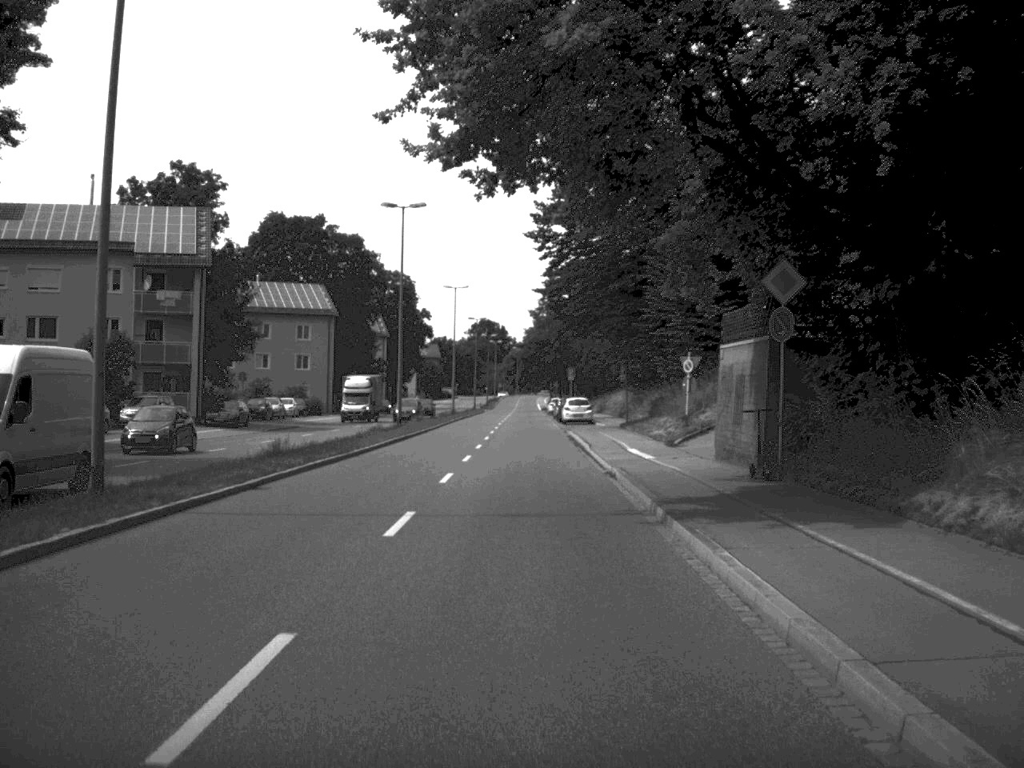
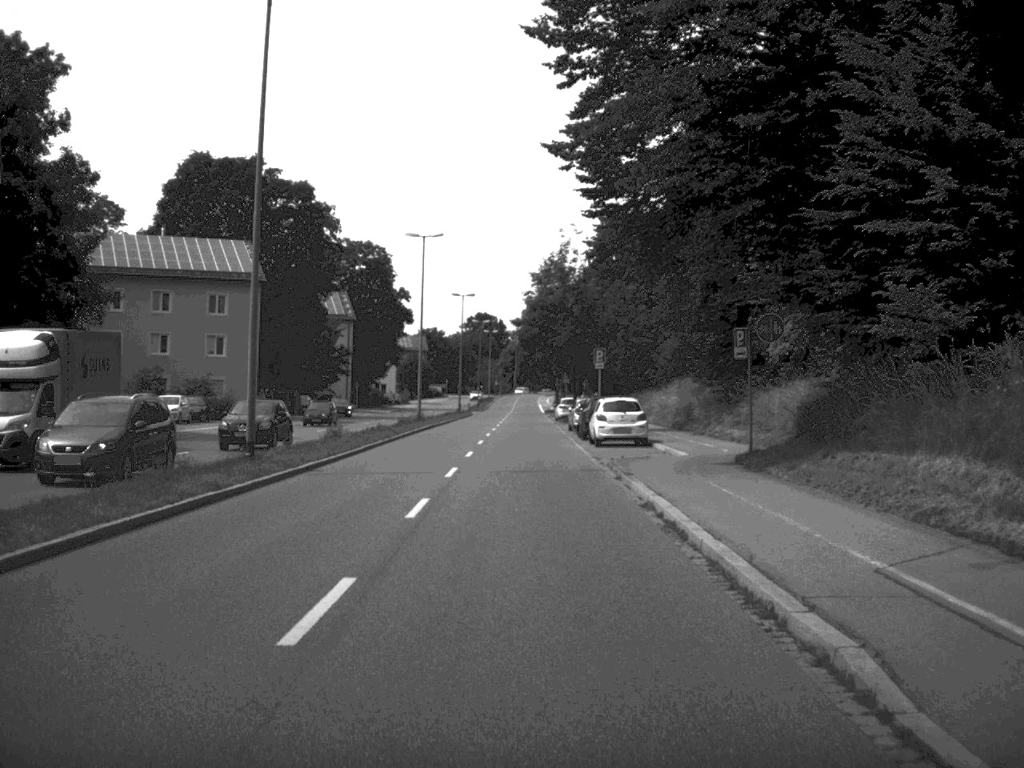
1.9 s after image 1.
(0.0, +31.5) m; 0°
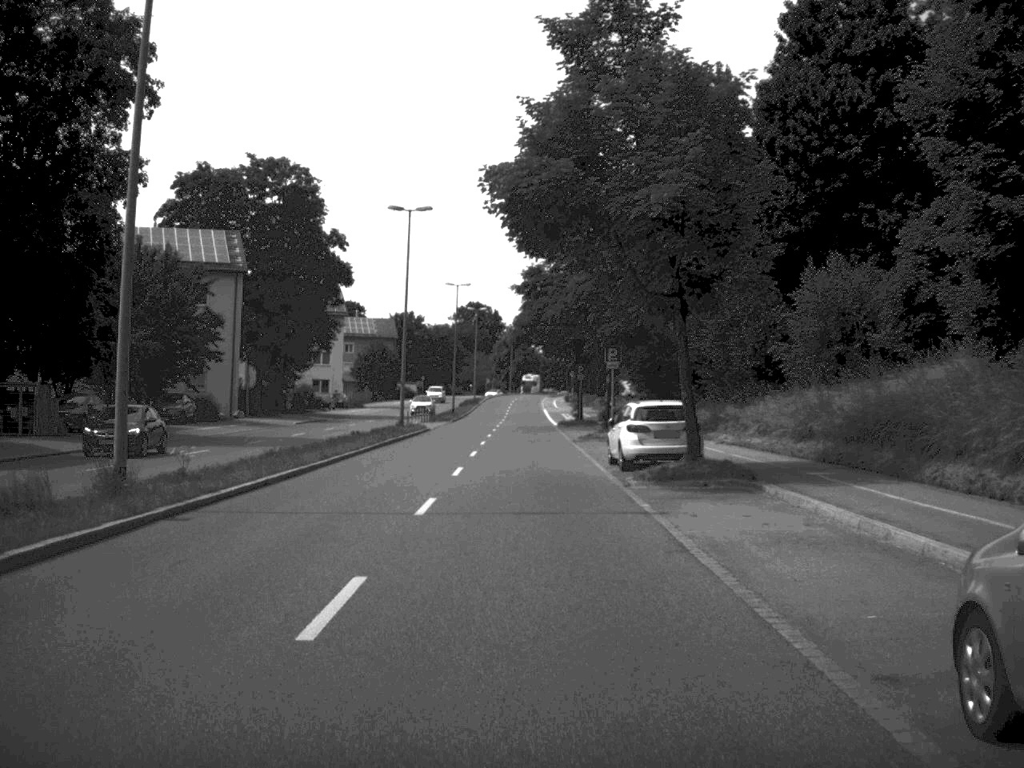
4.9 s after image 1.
(-0.1, +51.2) m; 0°
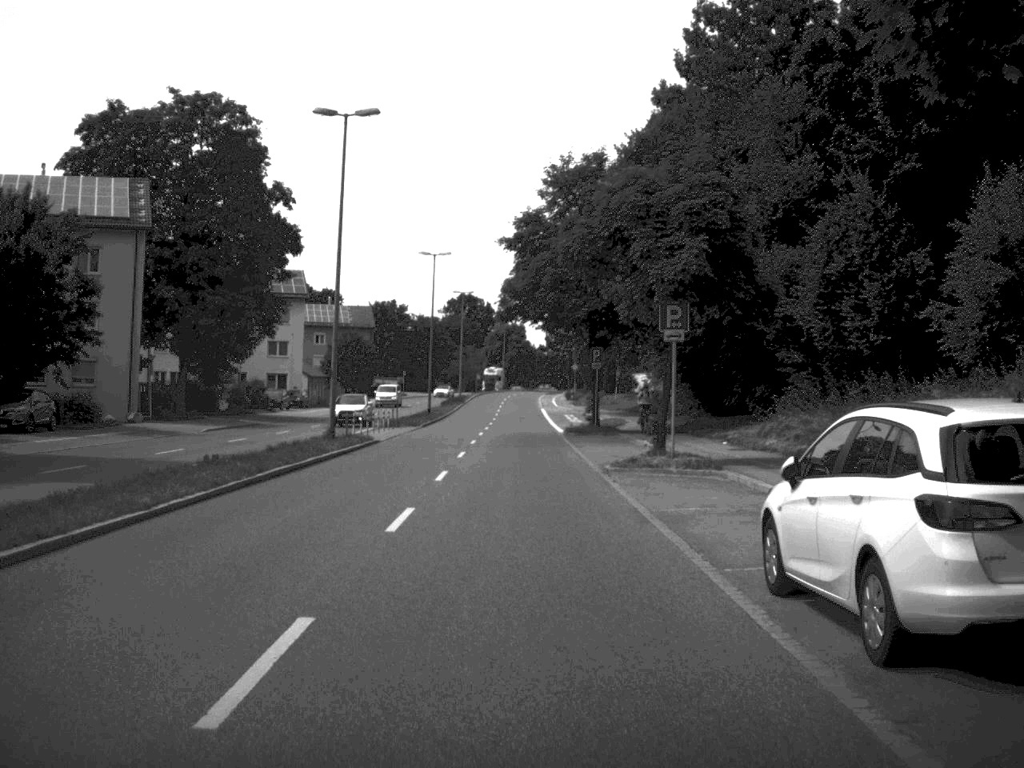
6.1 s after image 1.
(0.0, +19.9) m; 0°
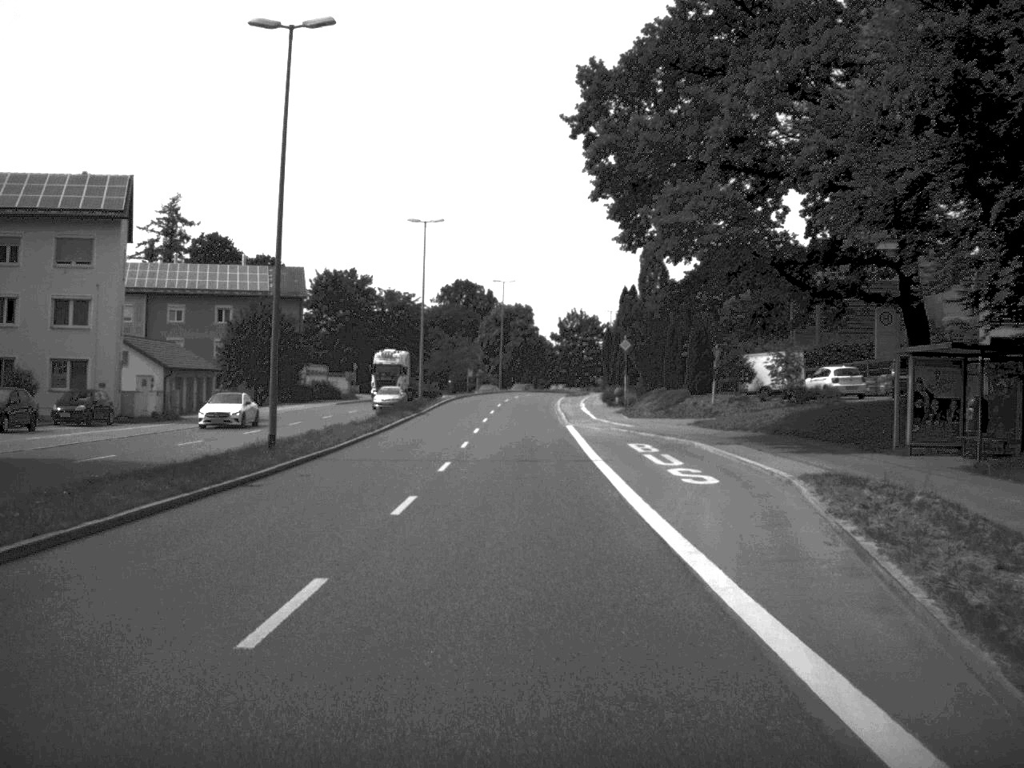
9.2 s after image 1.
(0.0, +50.9) m; 0°
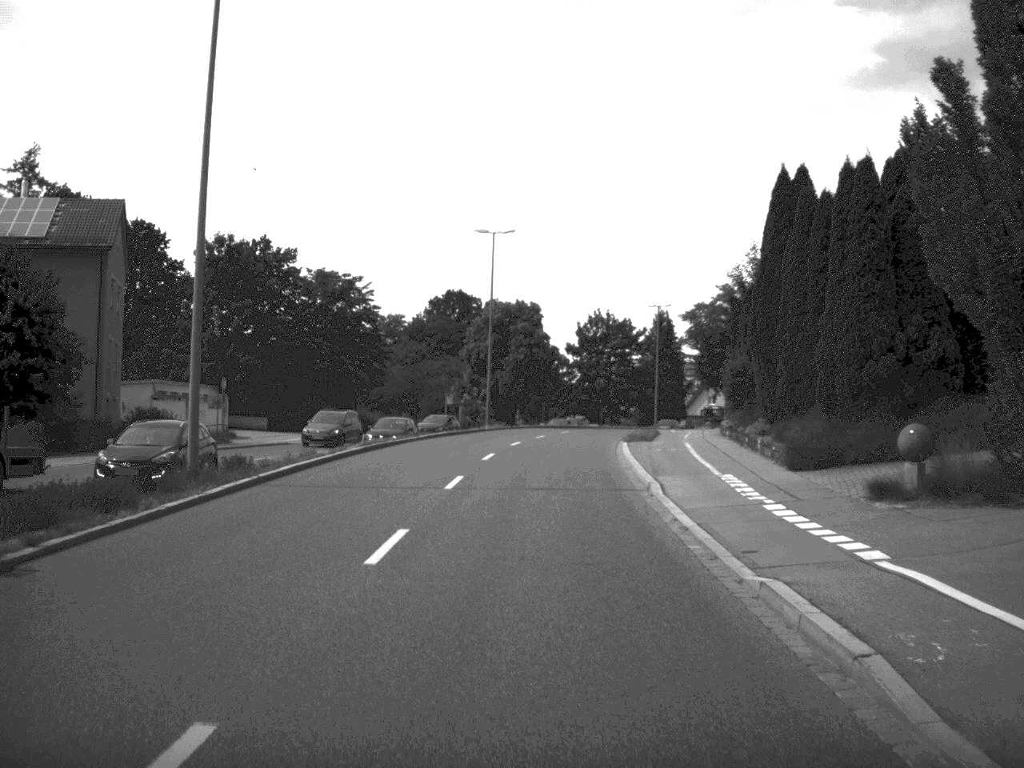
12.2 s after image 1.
(-0.2, +49.2) m; 0°
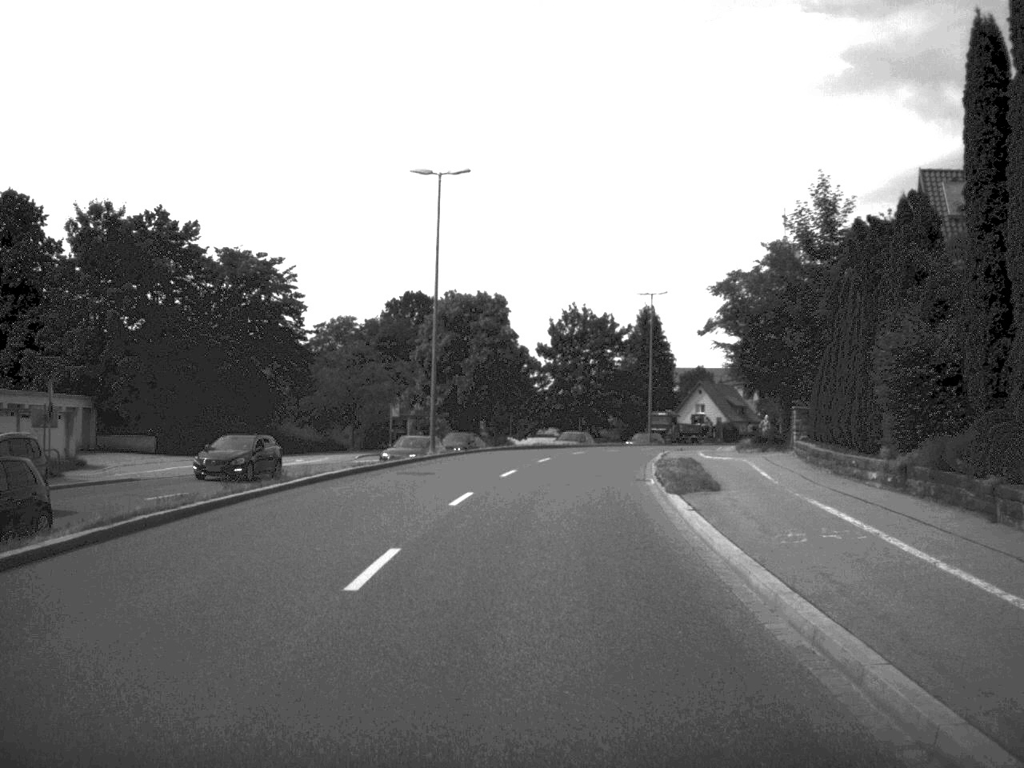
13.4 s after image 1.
(+0.2, +19.0) m; +2°
